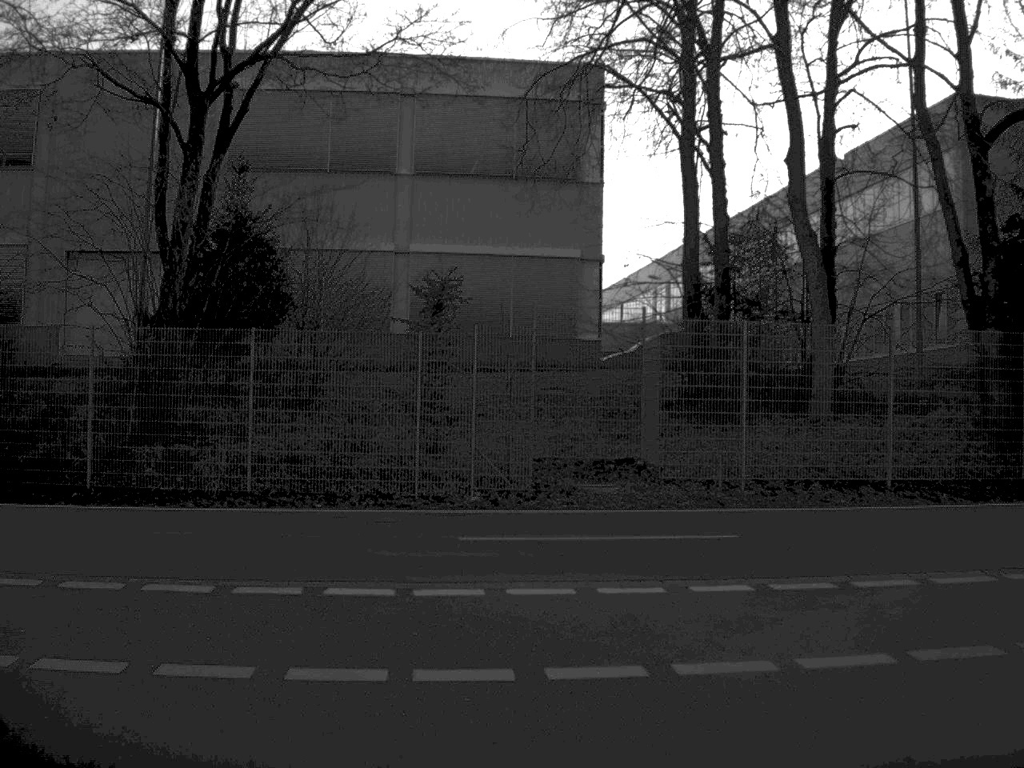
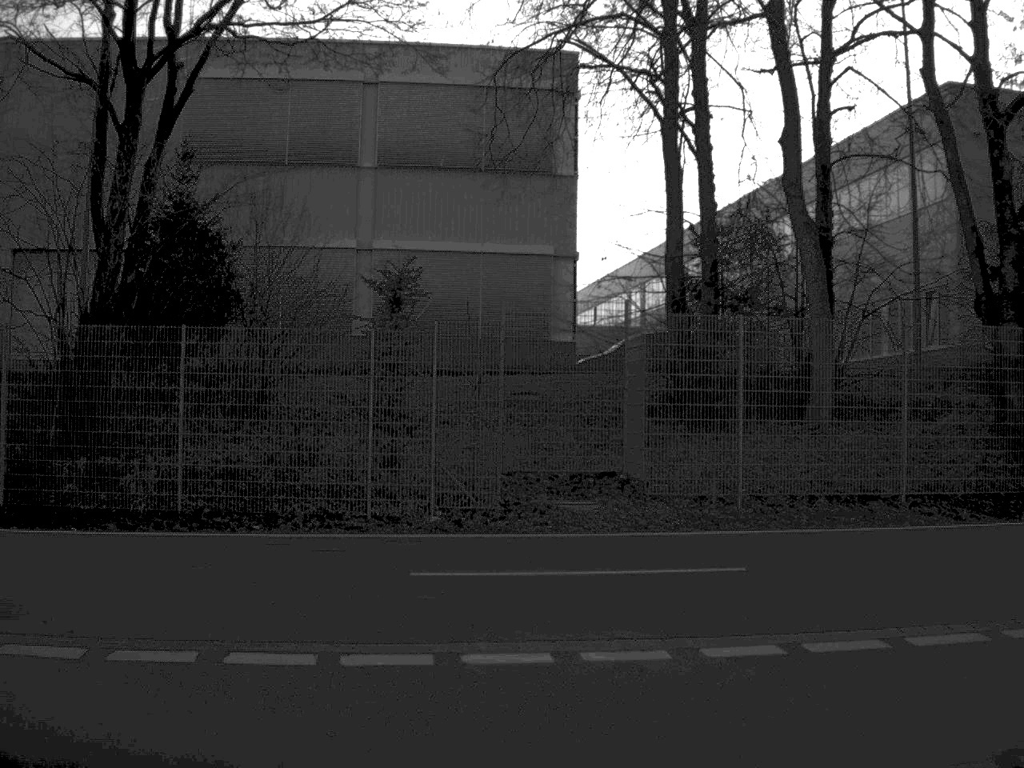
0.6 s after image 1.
(0.0, +2.4) m; +1°
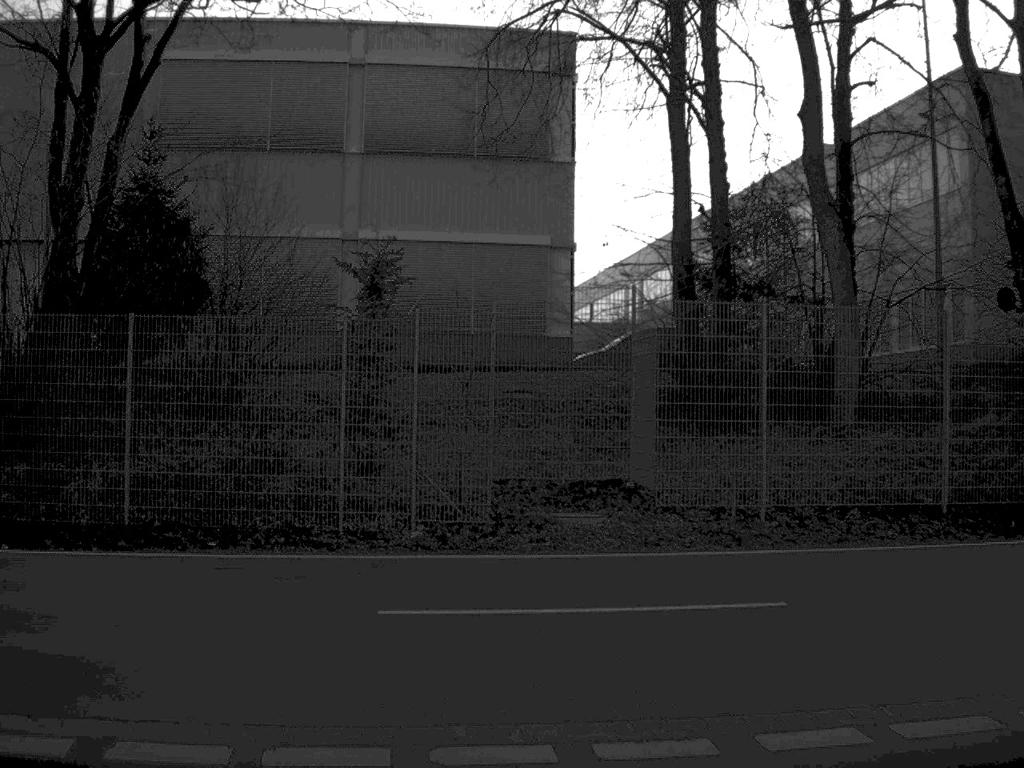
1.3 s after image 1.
(0.0, +2.1) m; 0°
